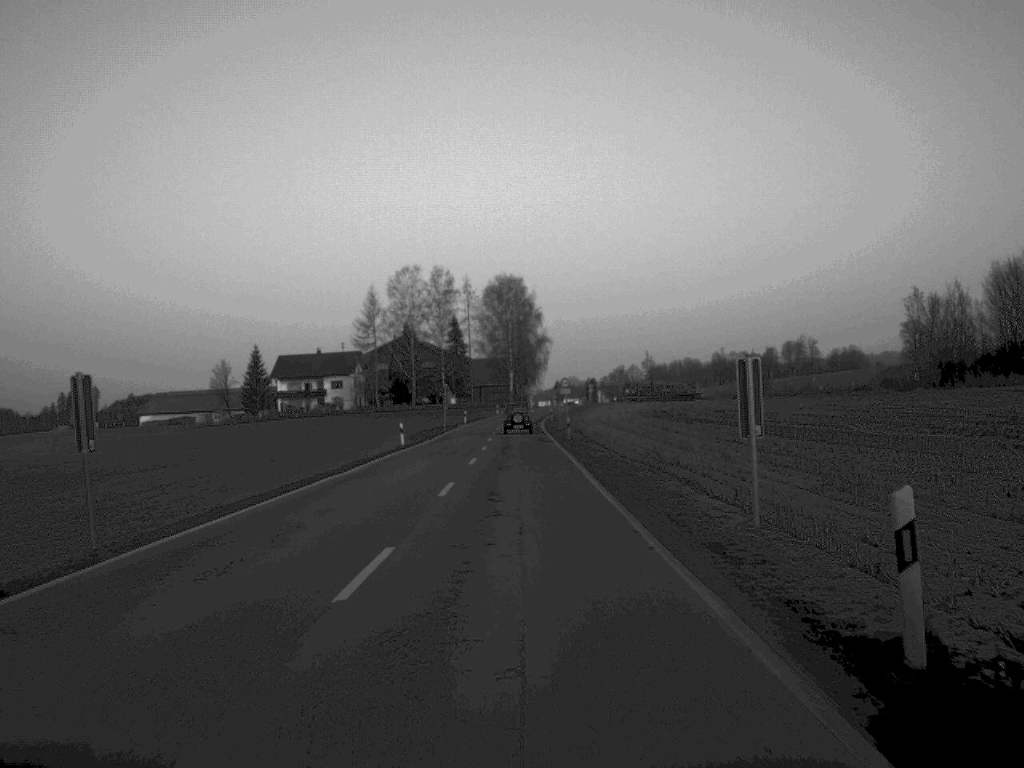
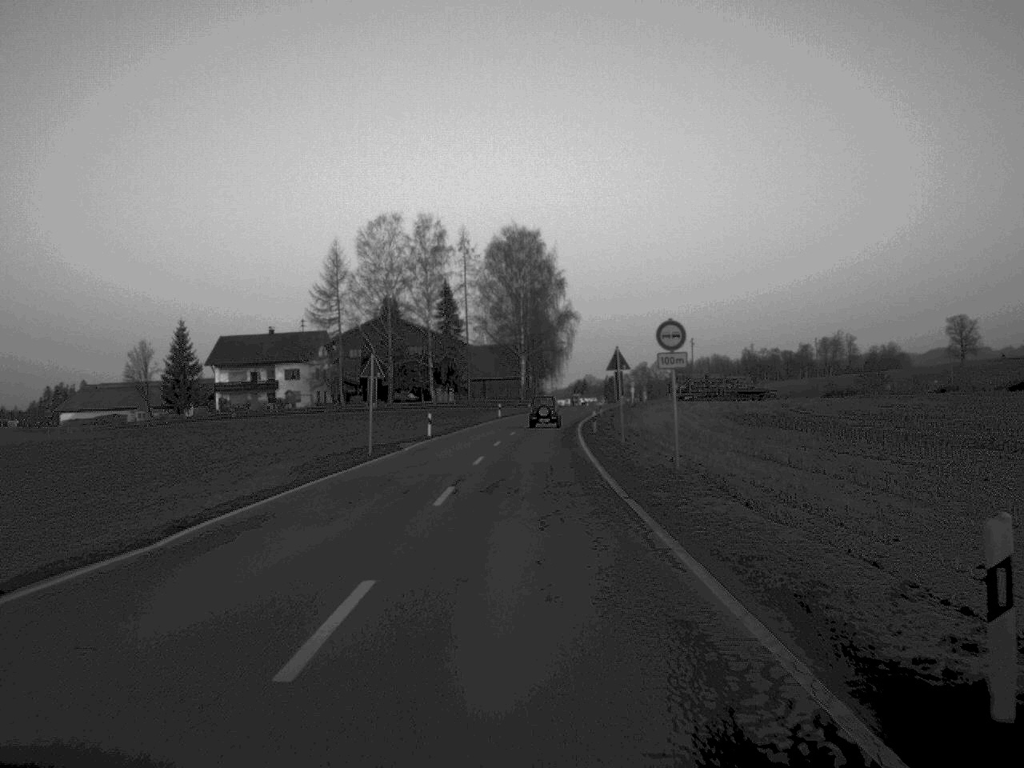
(-0.3, +50.8) m; -1°
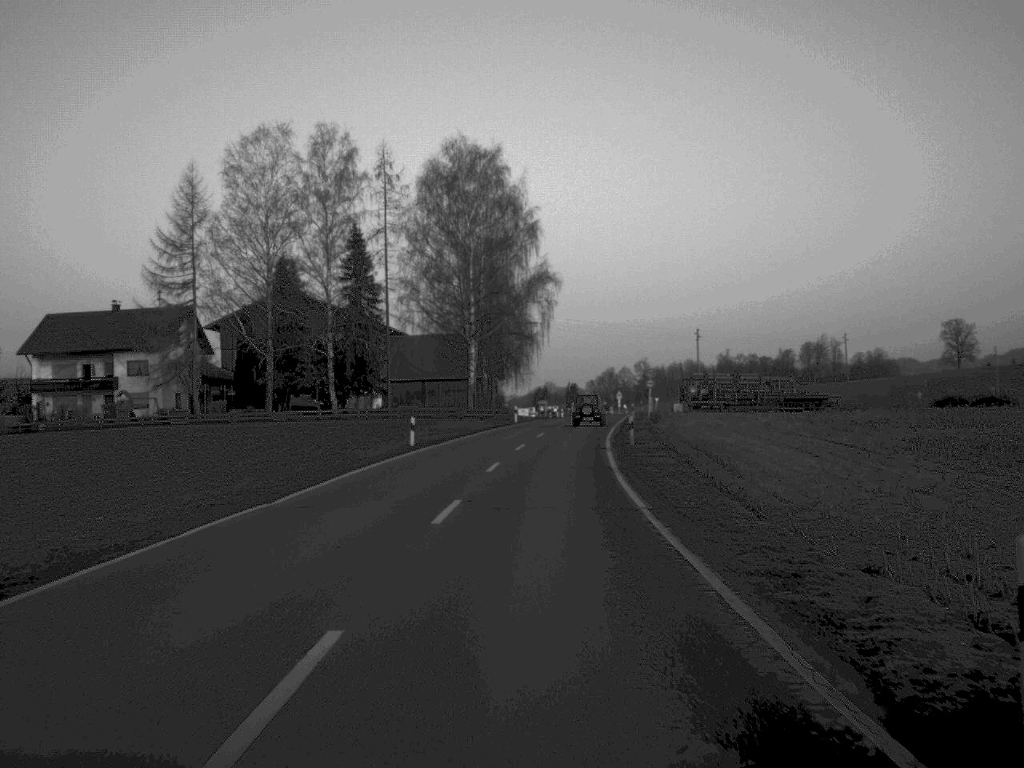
(+0.5, +50.0) m; +2°
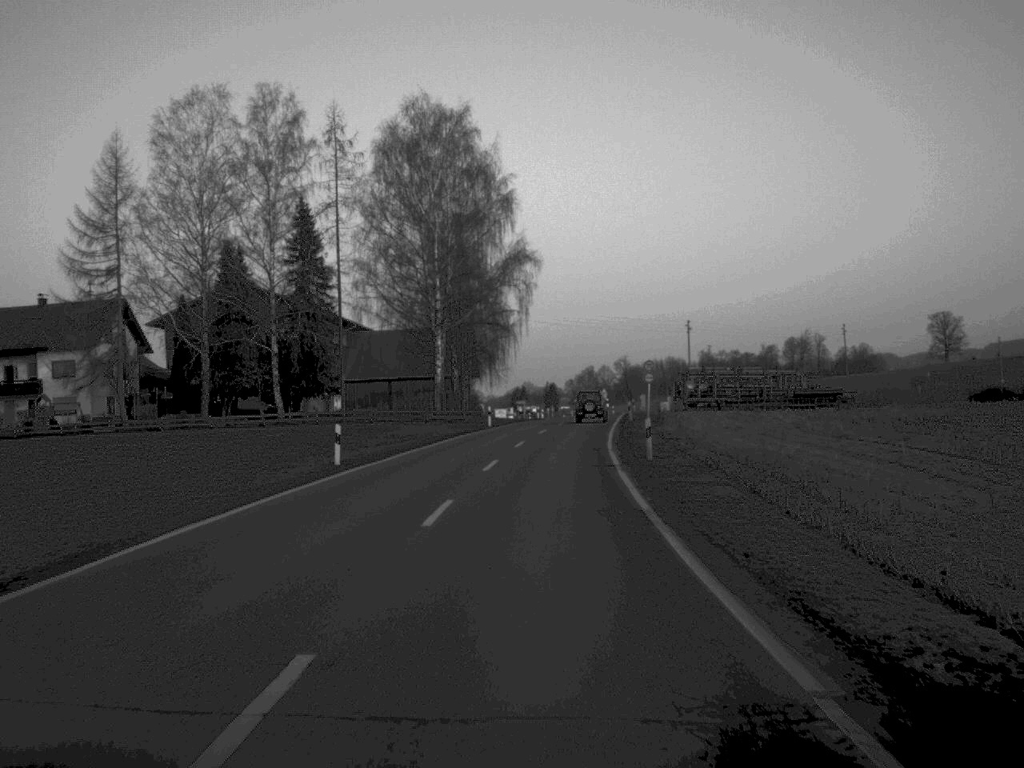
(+0.1, +12.8) m; +1°
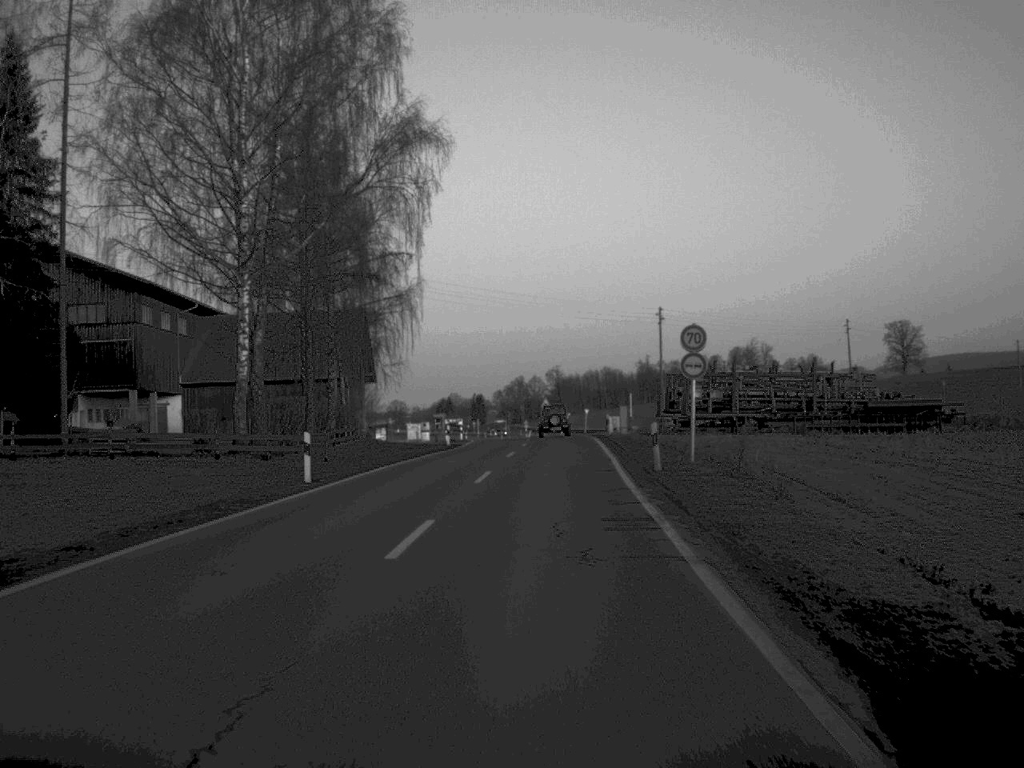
(+1.1, +38.9) m; +3°
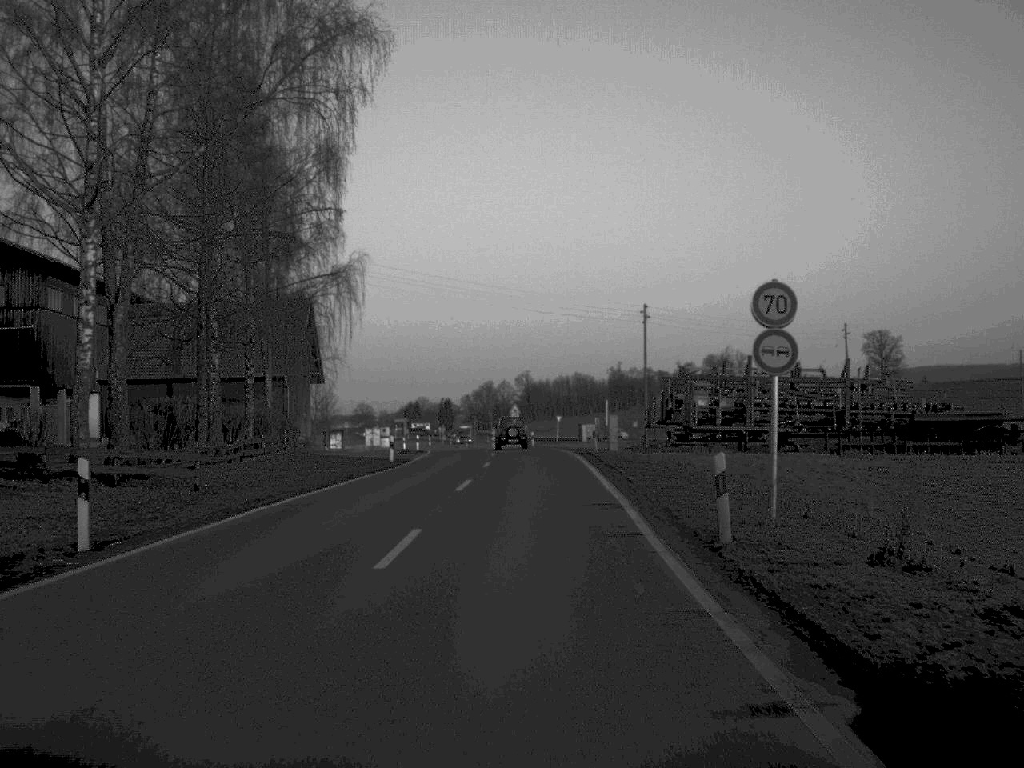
(+0.1, +12.1) m; +1°
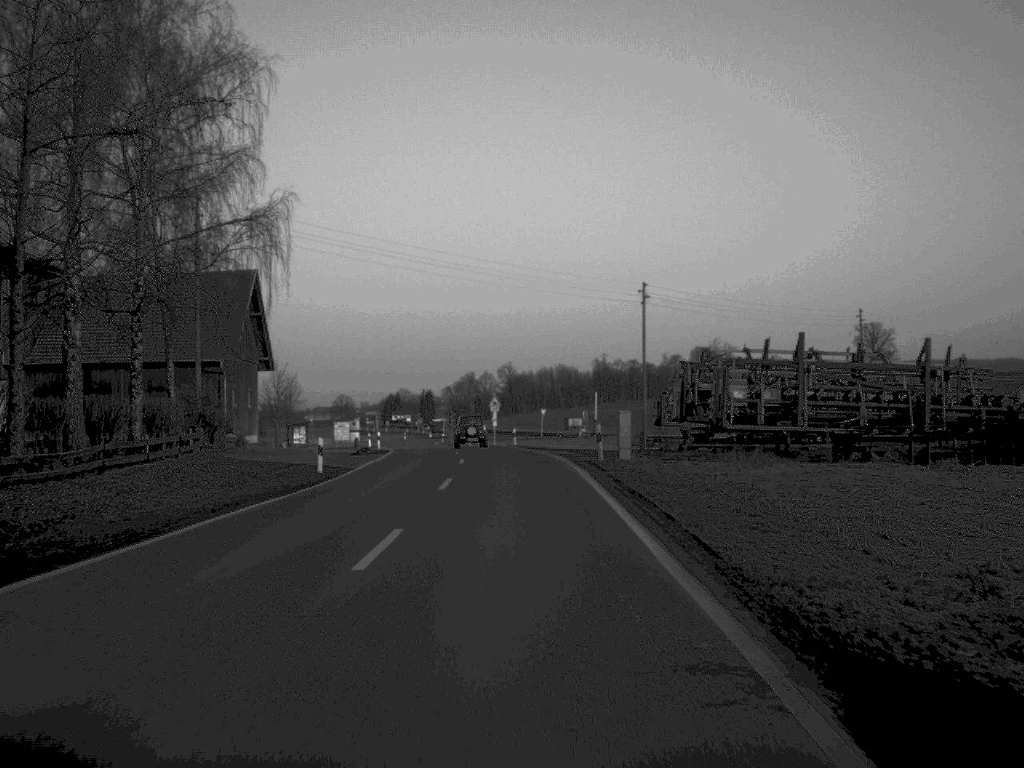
(+0.1, +12.5) m; +1°
